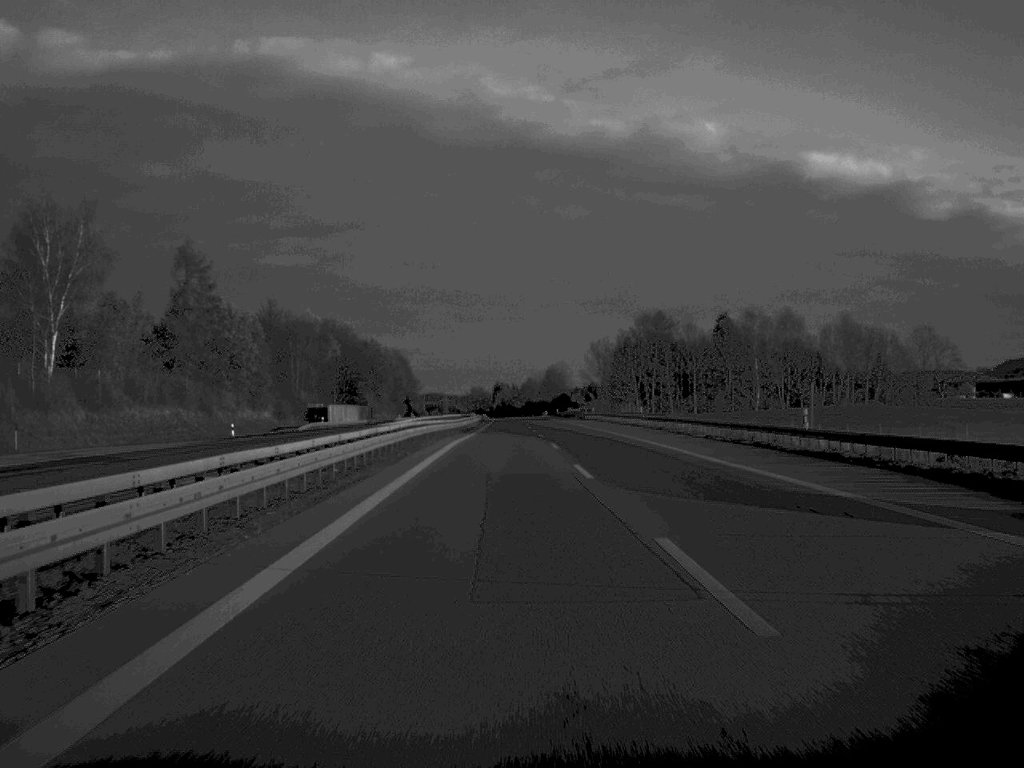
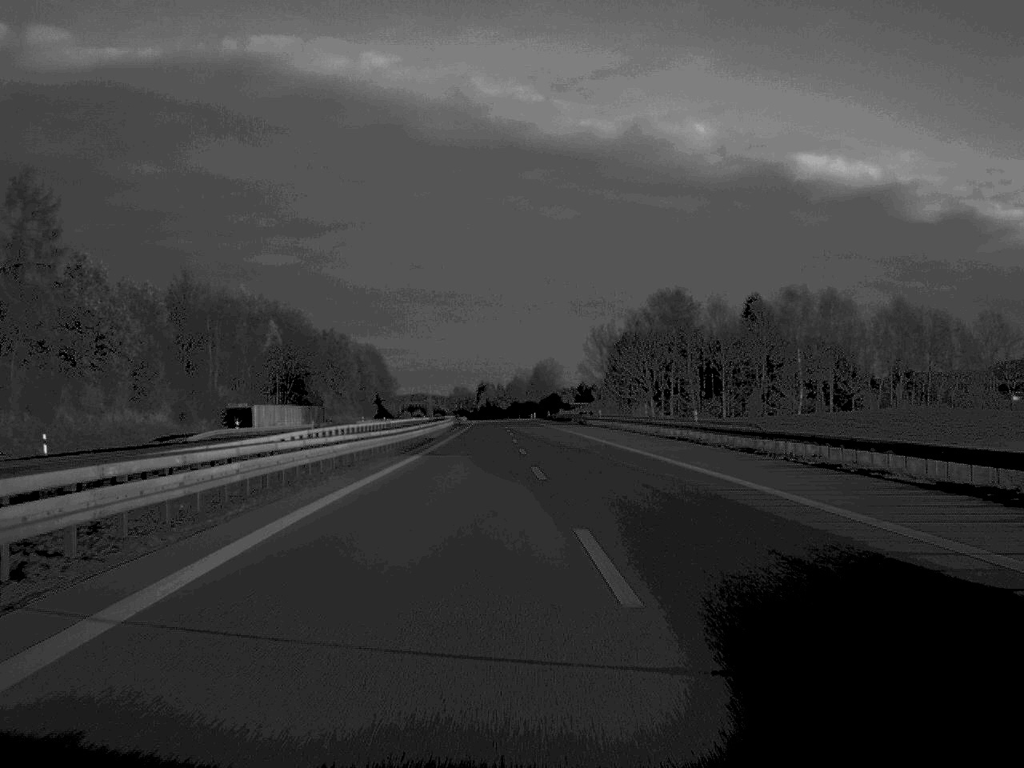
(+0.2, +33.3) m; +1°
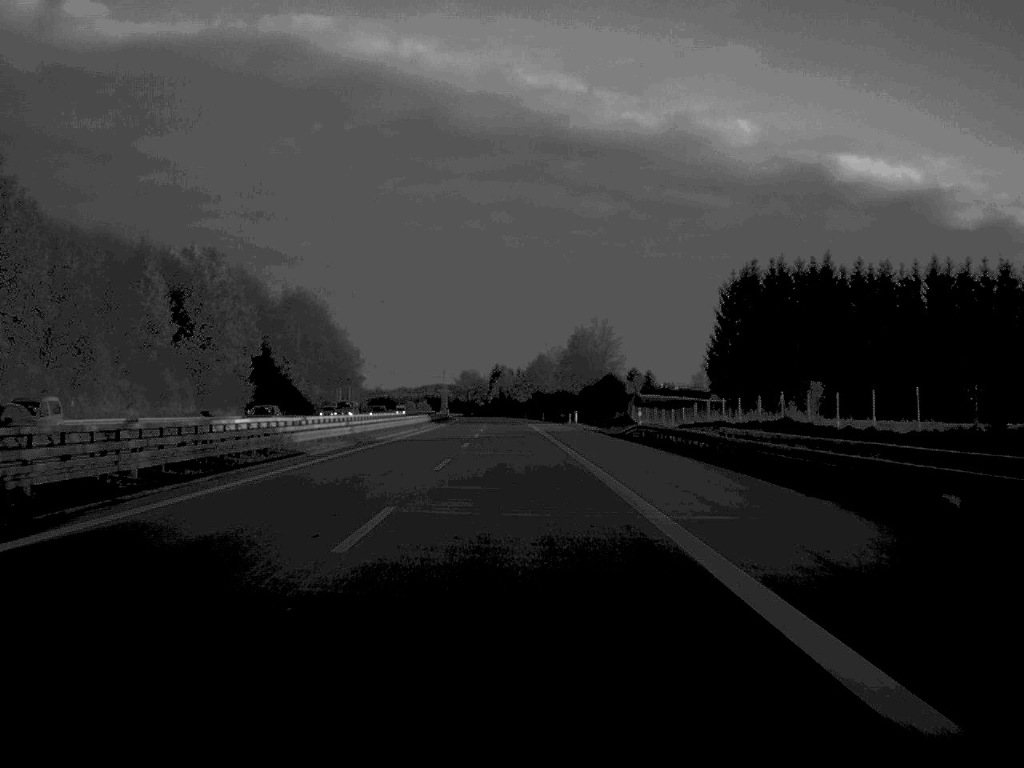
(-0.7, +140.4) m; -1°
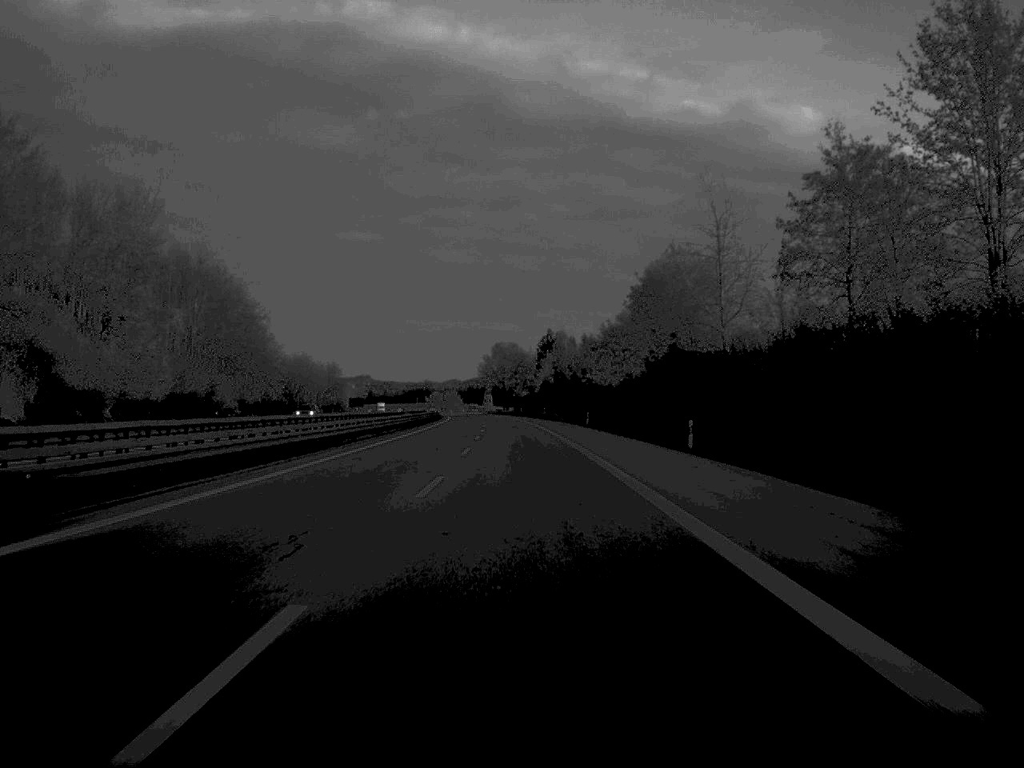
(-4.1, +171.6) m; -3°
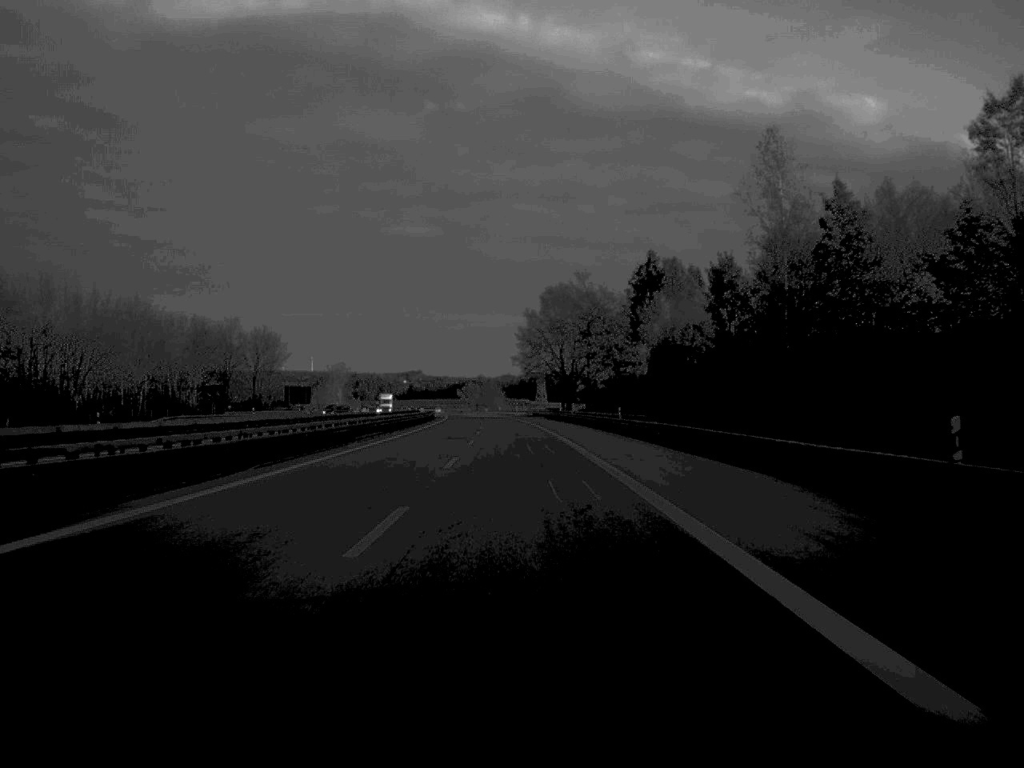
(-2.9, +133.1) m; -3°
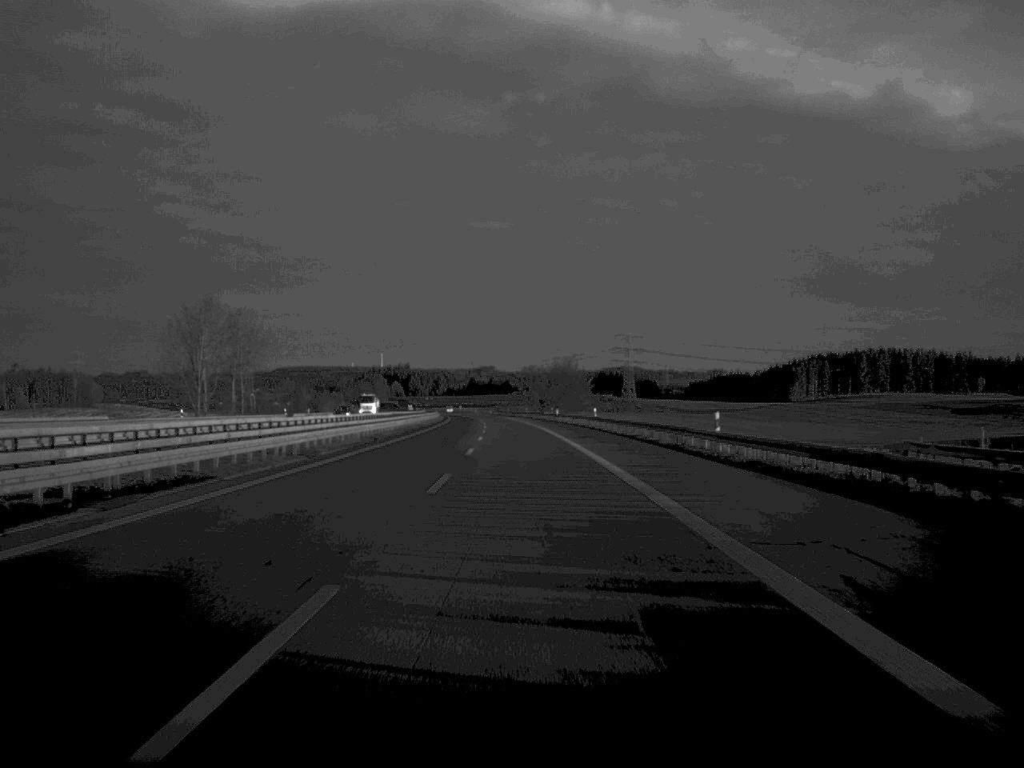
(-5.3, +169.5) m; -3°
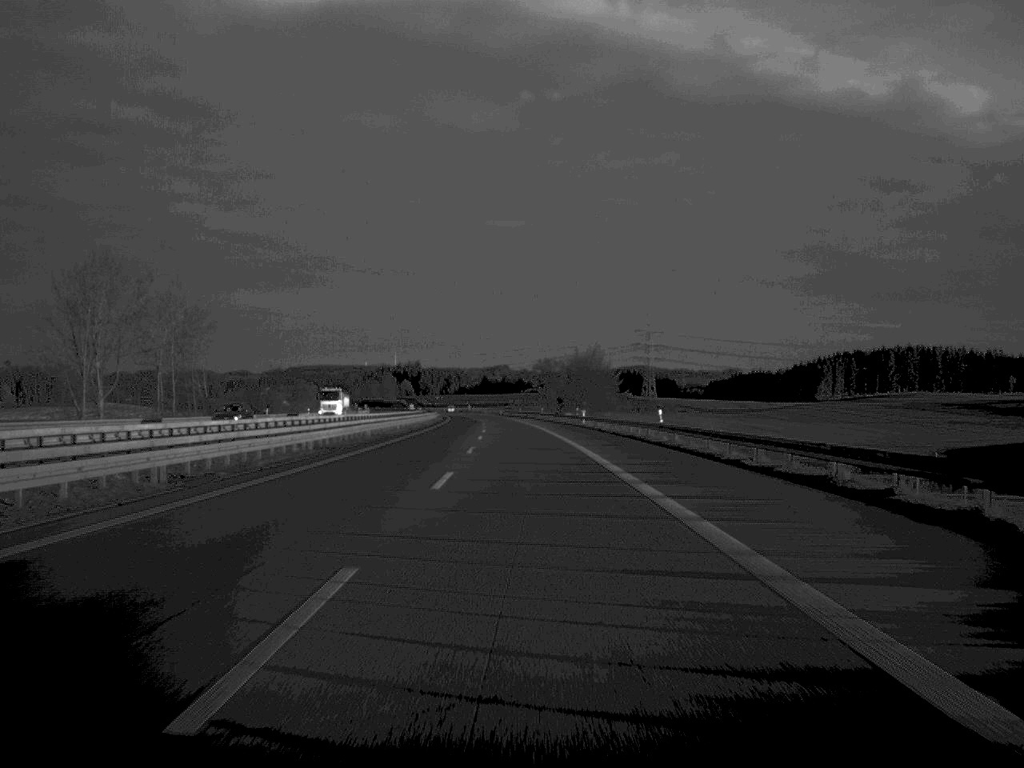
(-0.2, +35.5) m; -1°
